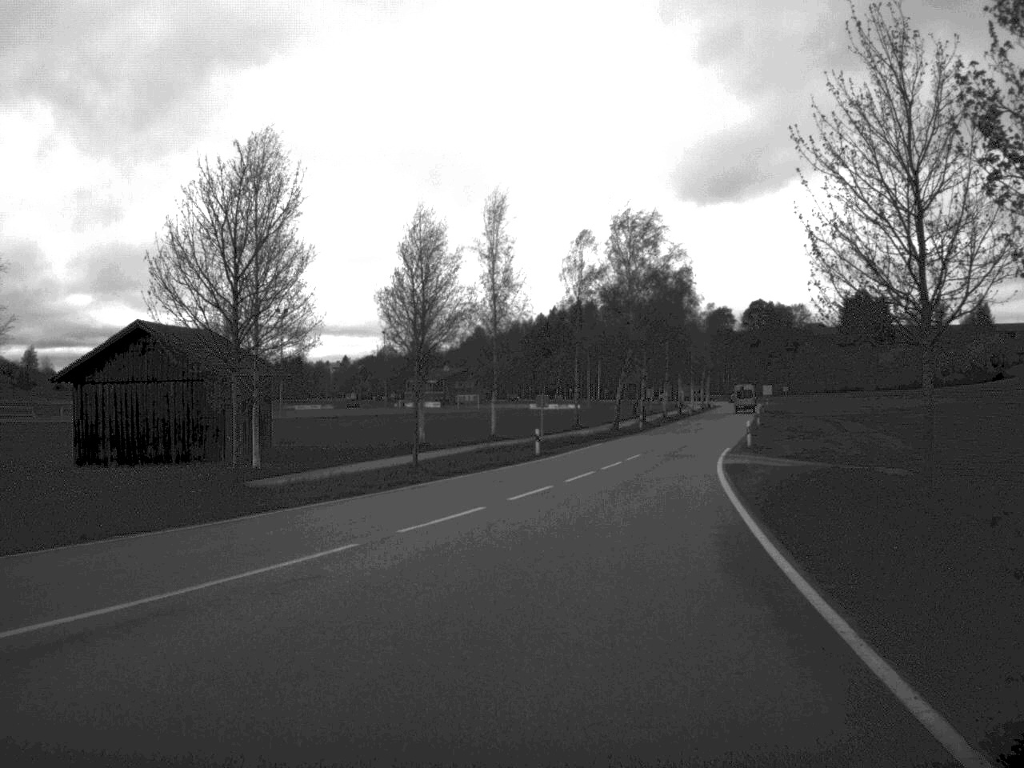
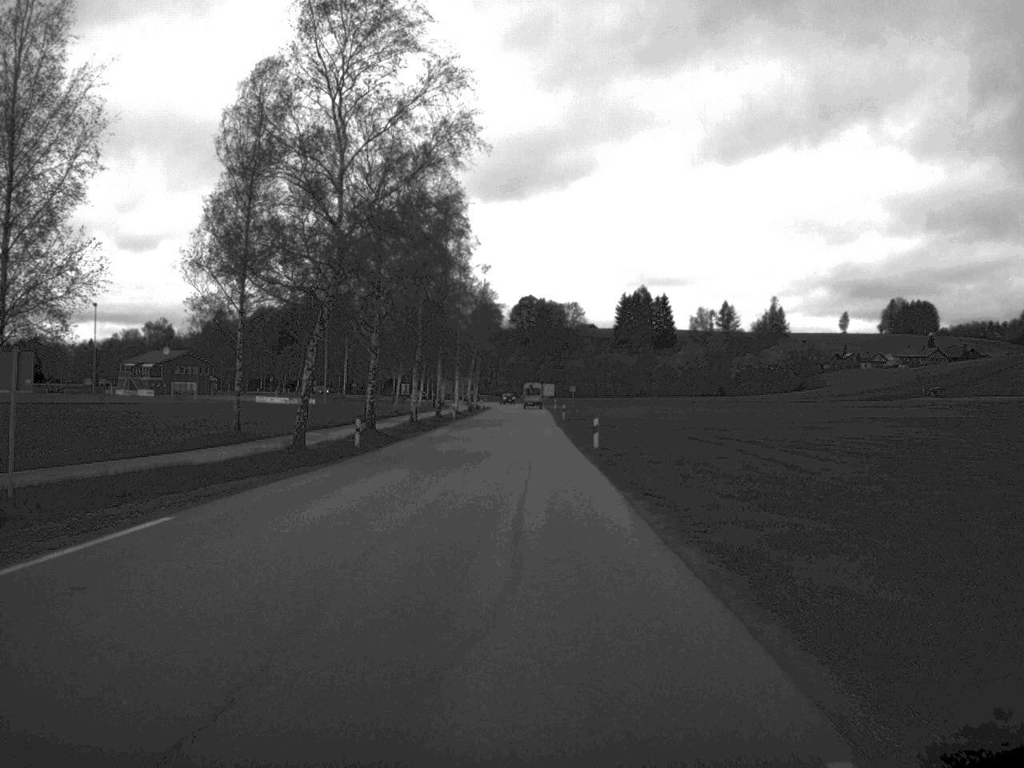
(+4.7, +41.1) m; +10°
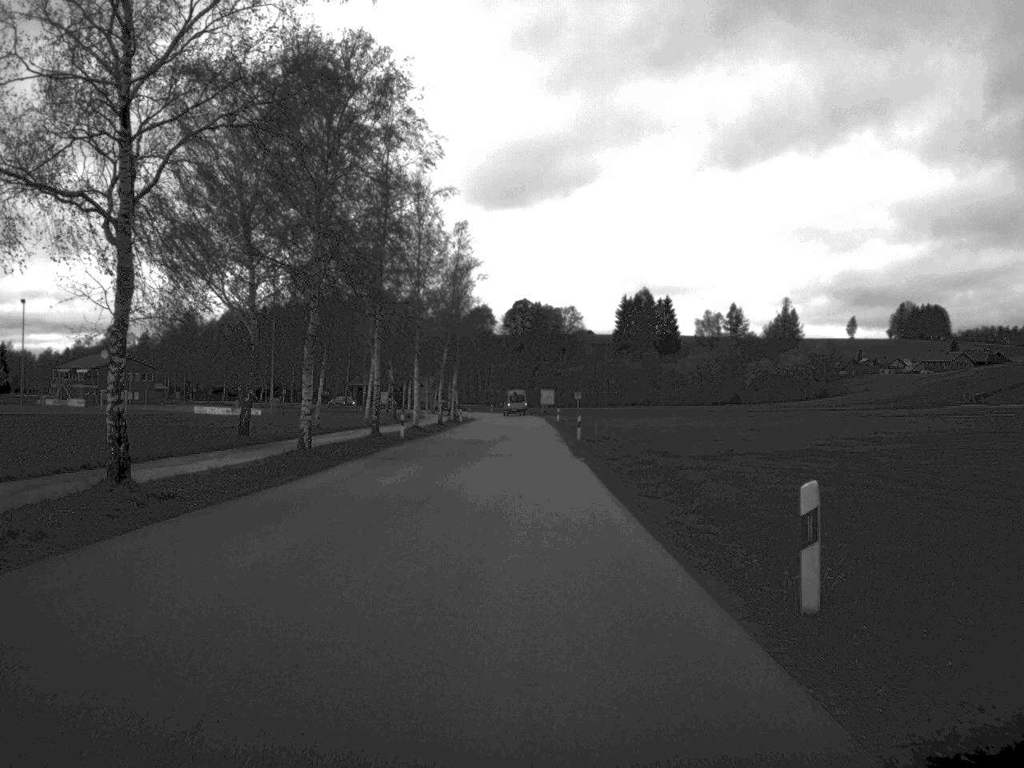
(+0.1, +31.2) m; 0°
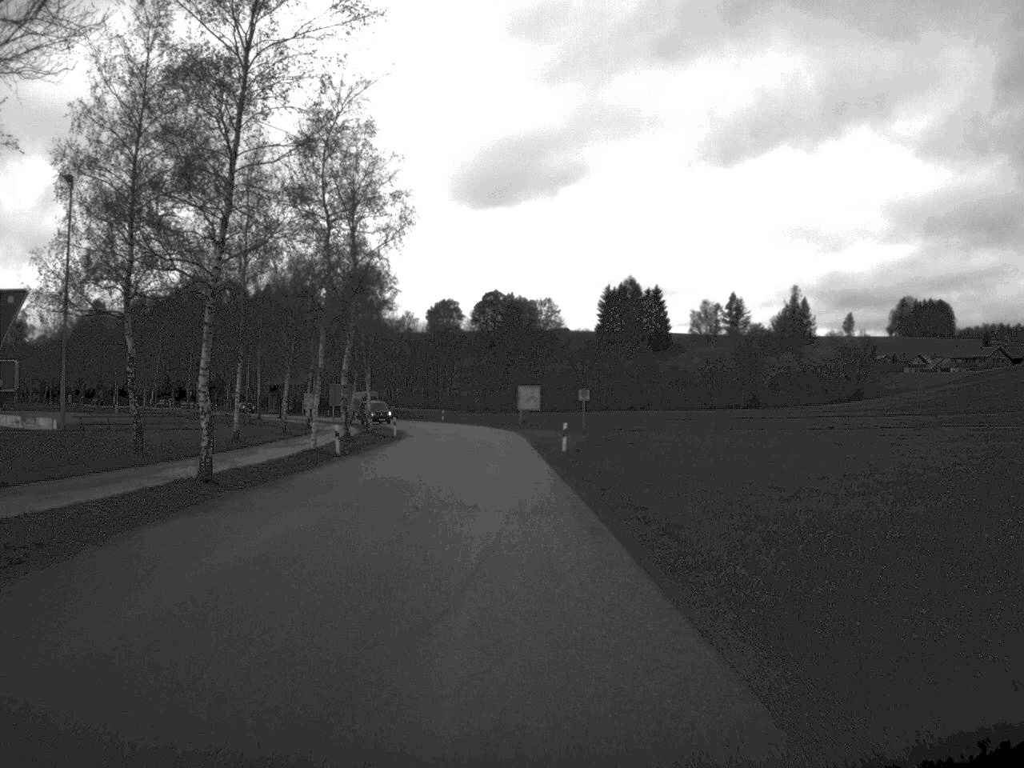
(+0.2, +55.1) m; +1°
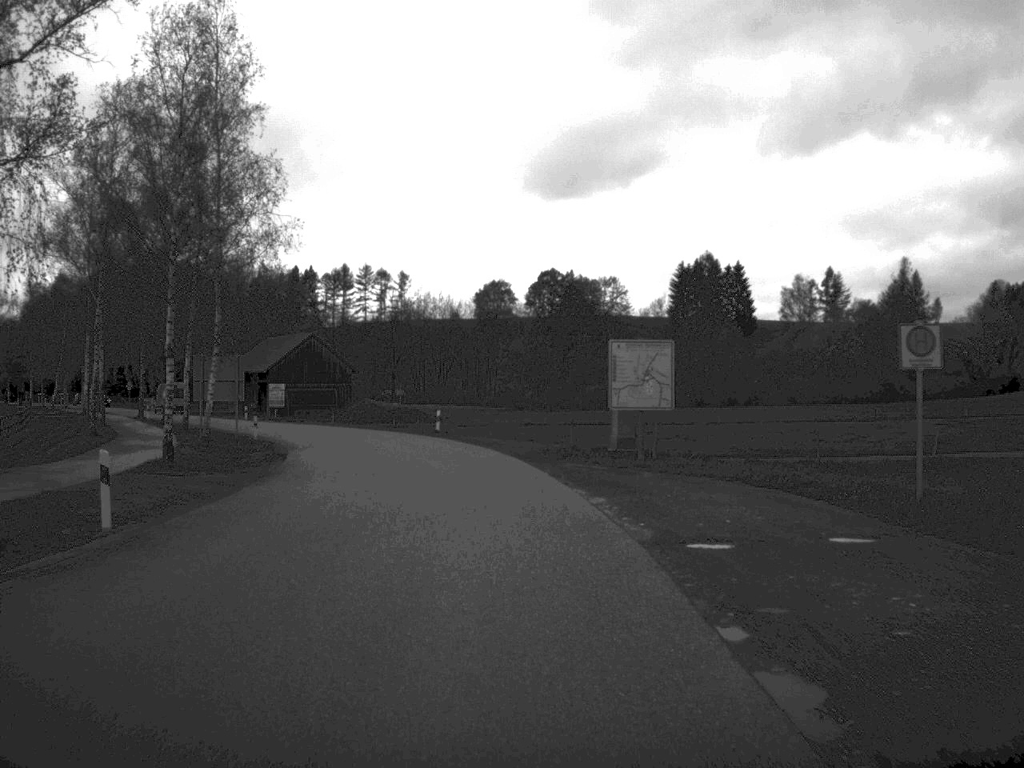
(-1.2, +57.0) m; -3°
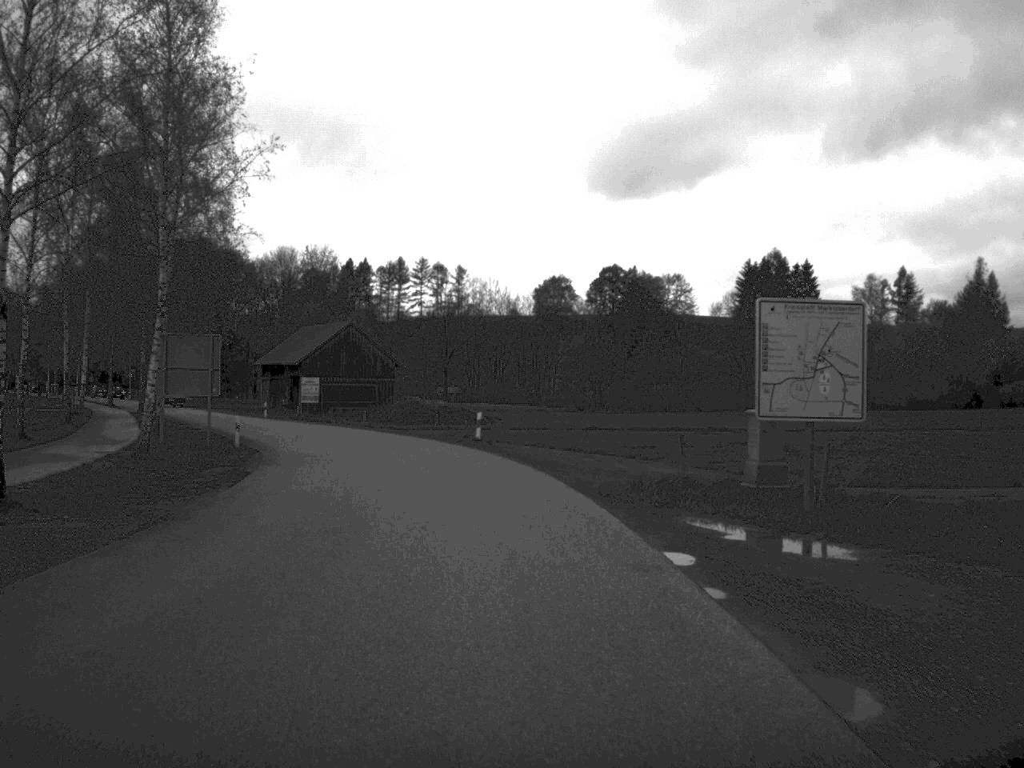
(-0.3, +12.6) m; -3°
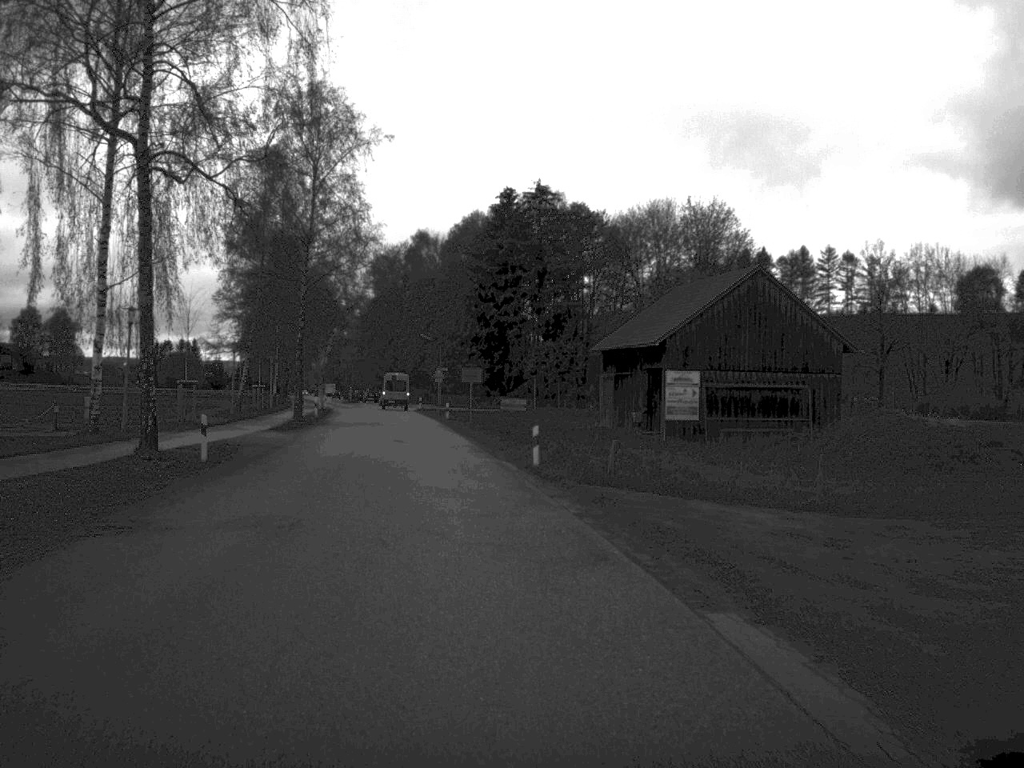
(-7.4, +51.1) m; -18°
